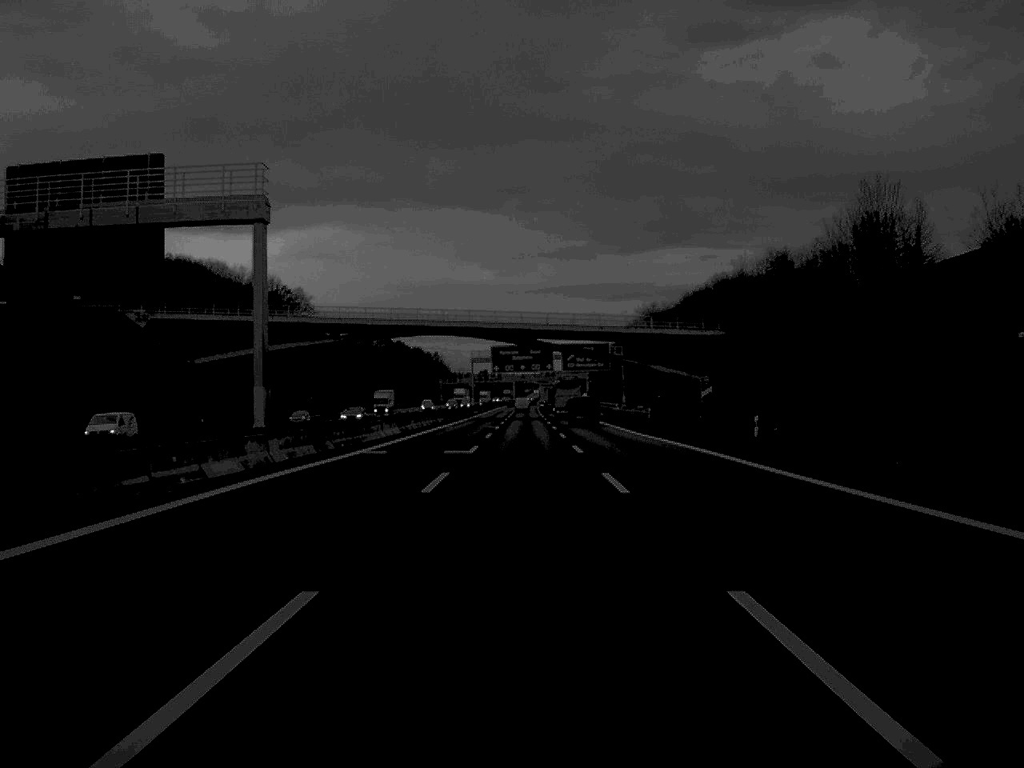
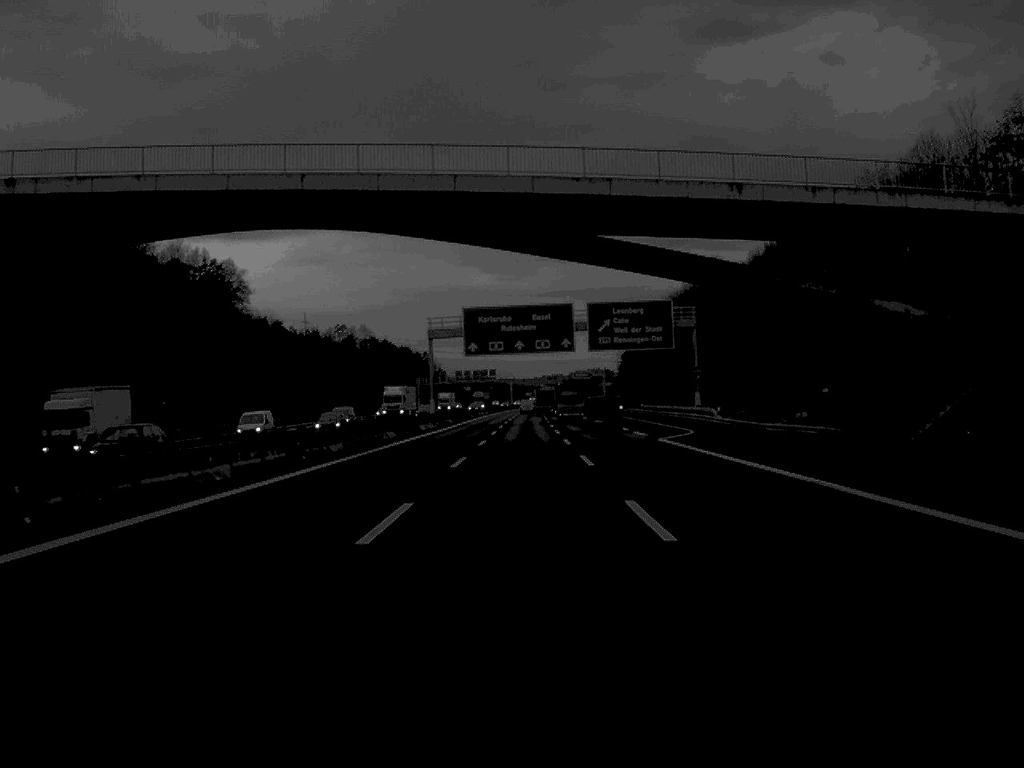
(0.0, +79.4) m; 0°
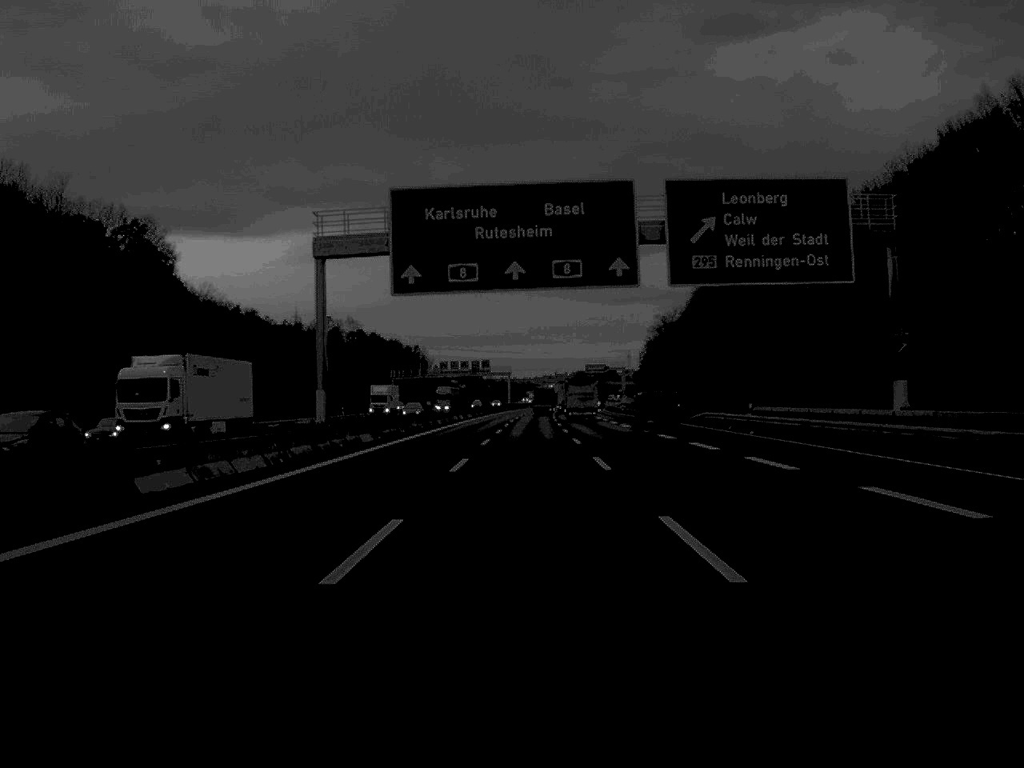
(-0.1, +57.1) m; 0°
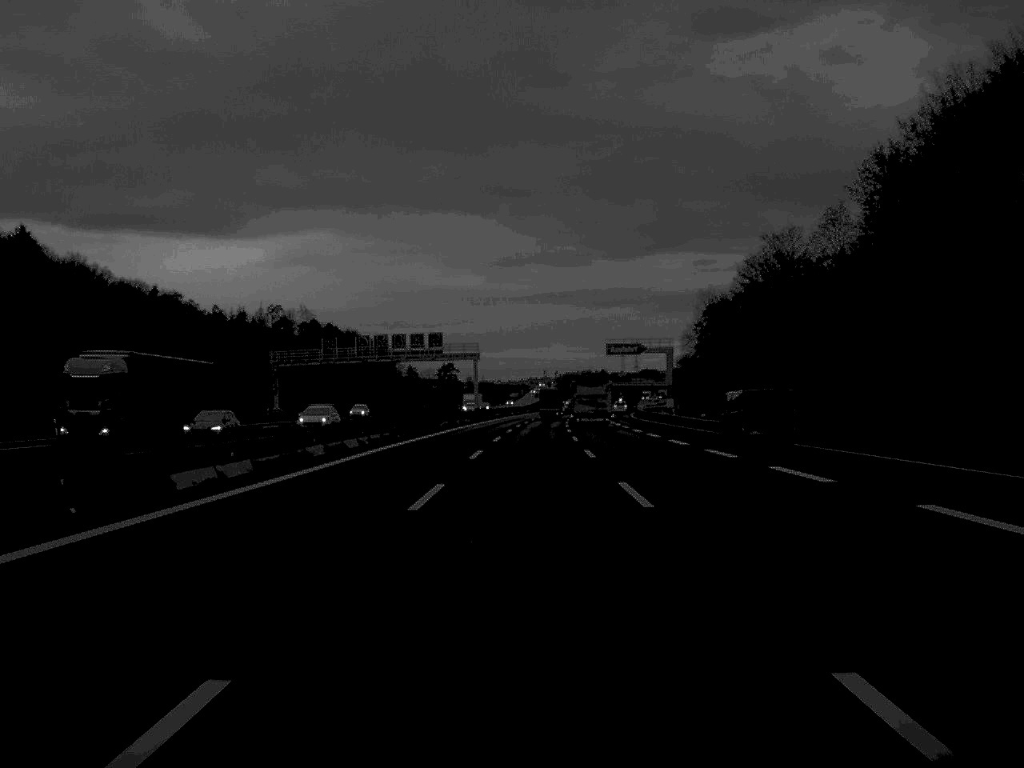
(+0.5, +99.1) m; +1°
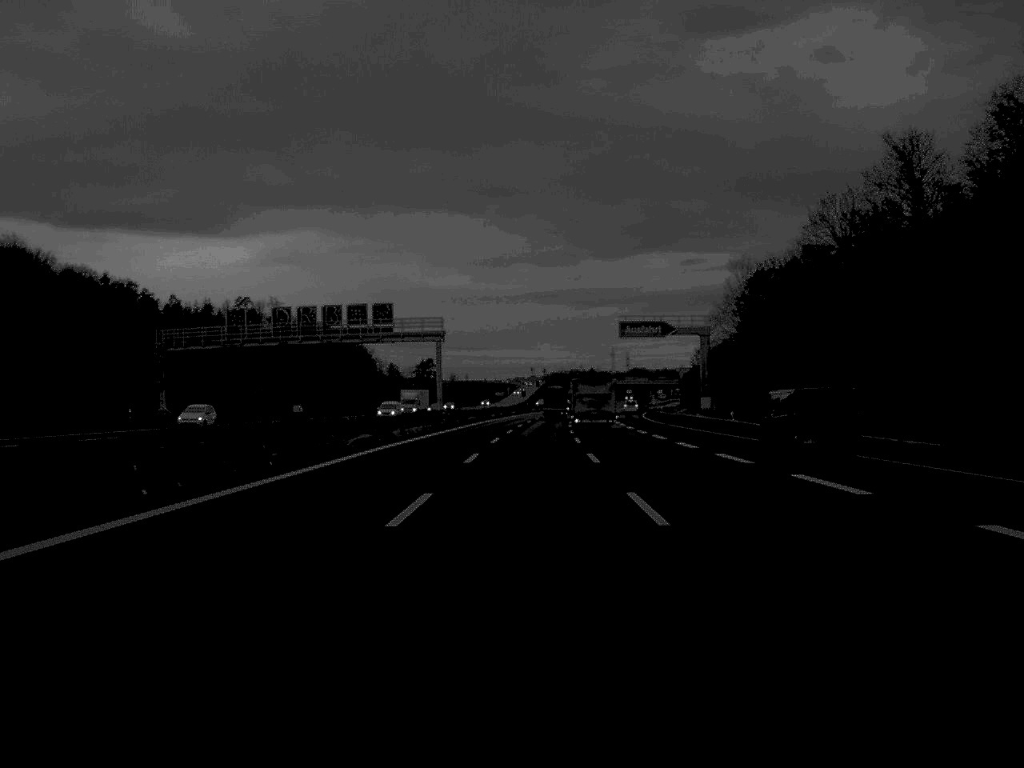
(+0.2, +38.4) m; +1°
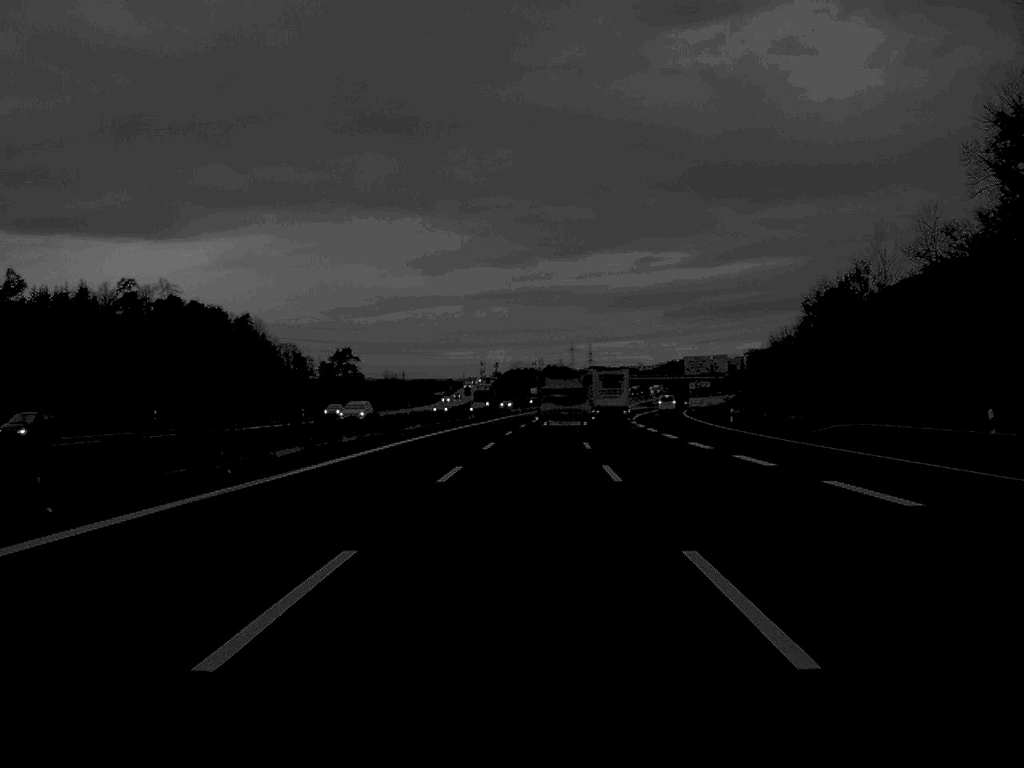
(+1.7, +98.4) m; +2°
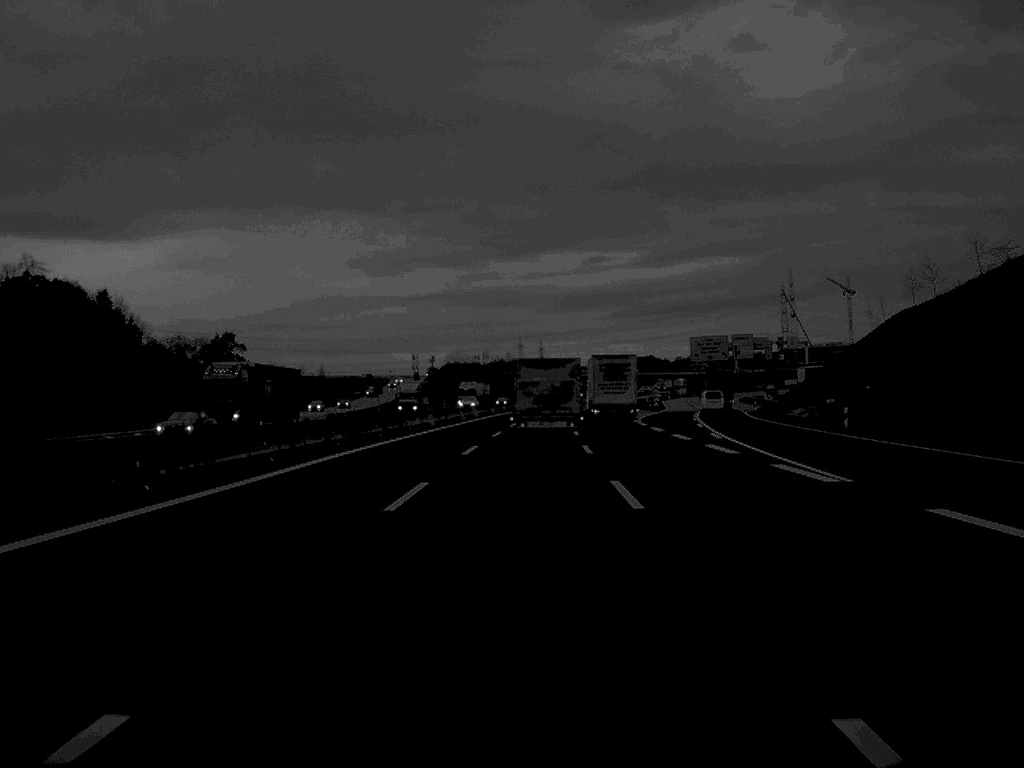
(+1.7, +78.5) m; +2°
